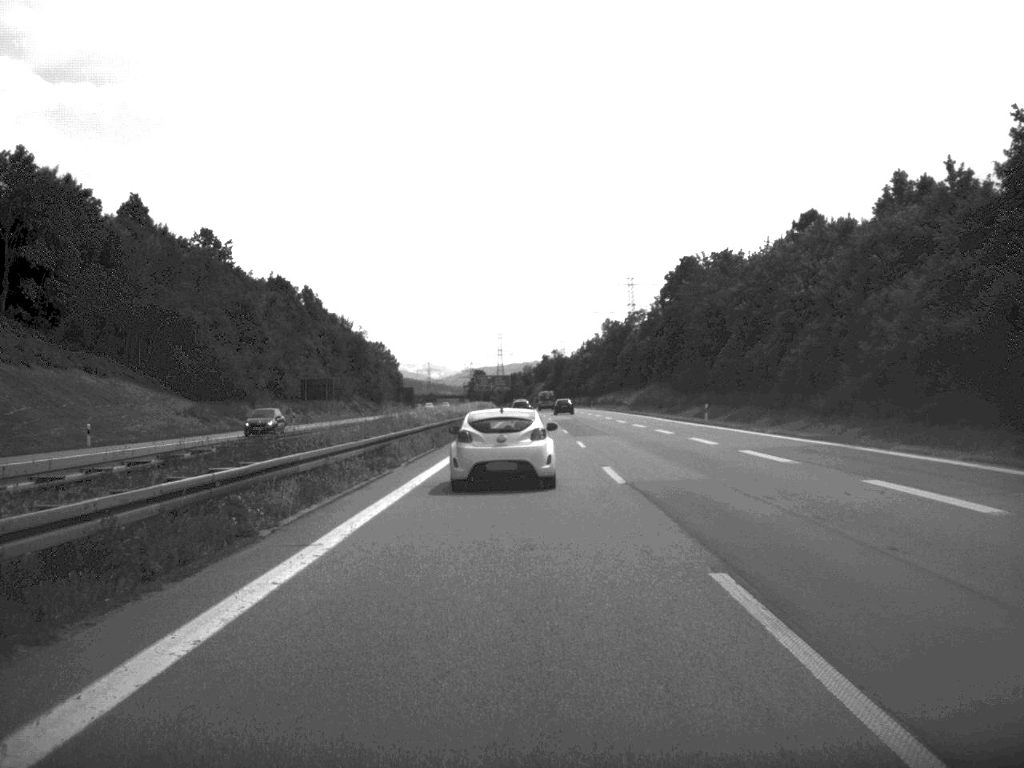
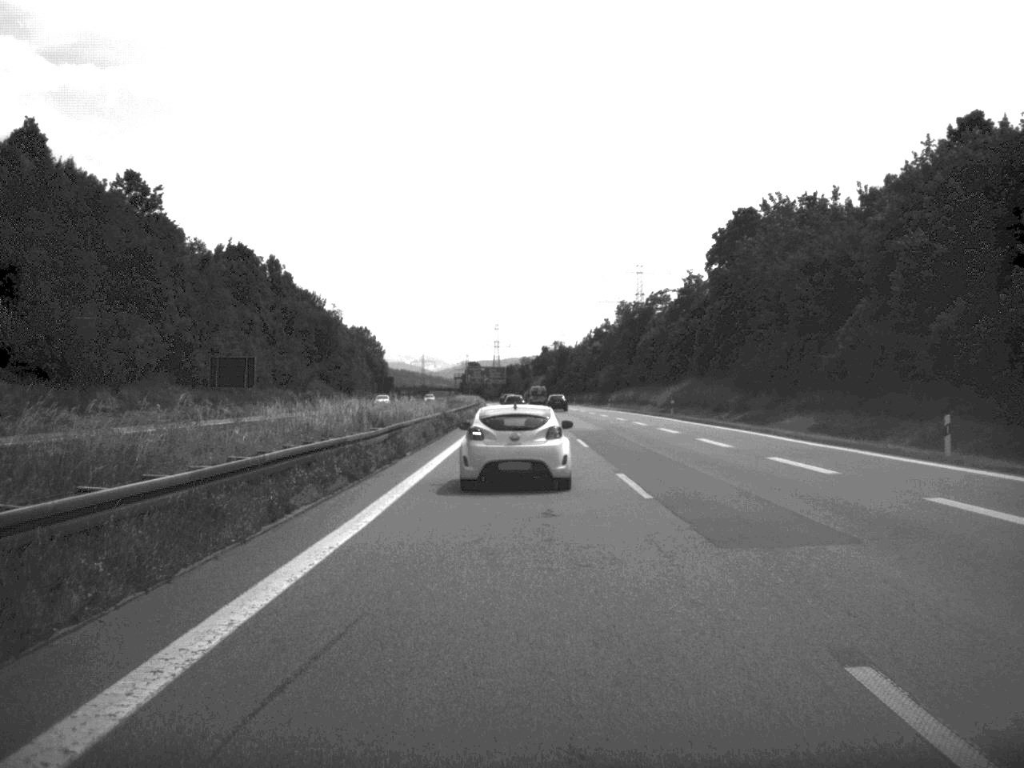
(0.0, +38.6) m; 0°
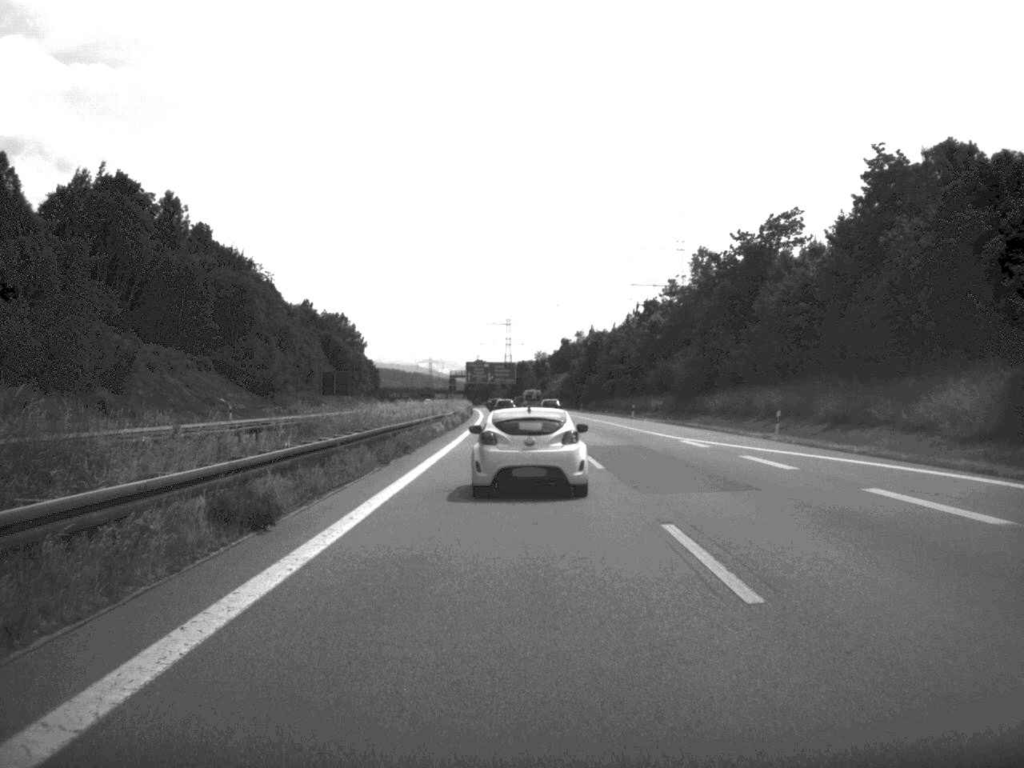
(-0.2, +80.1) m; -1°
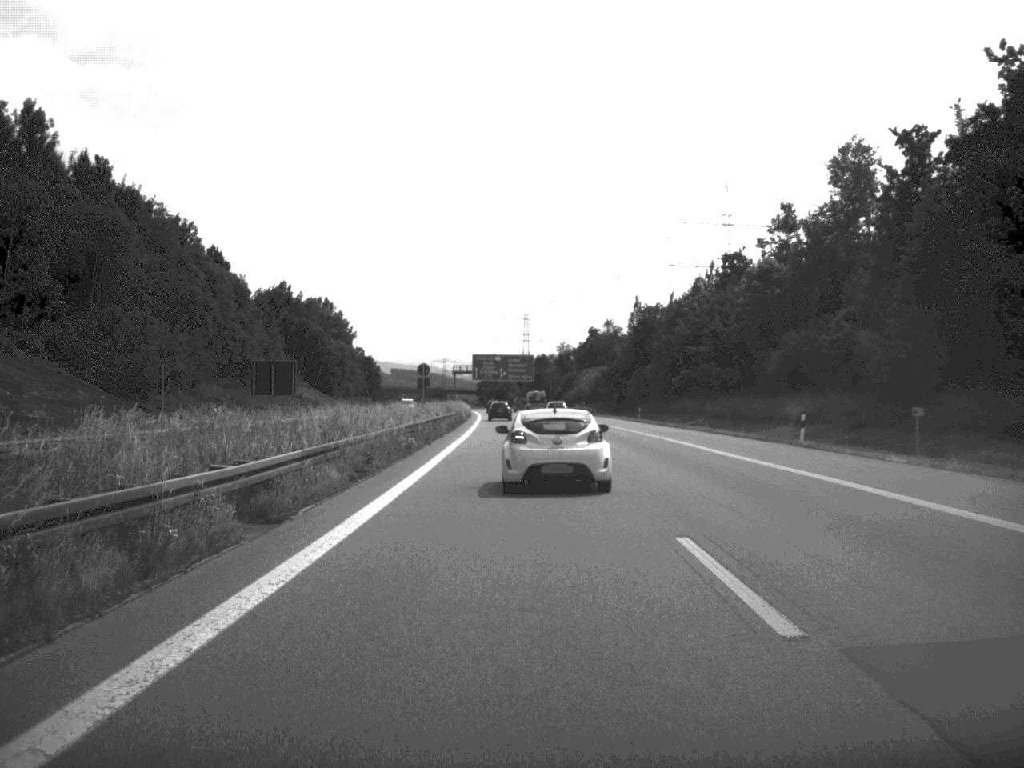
(-0.4, +54.6) m; -1°
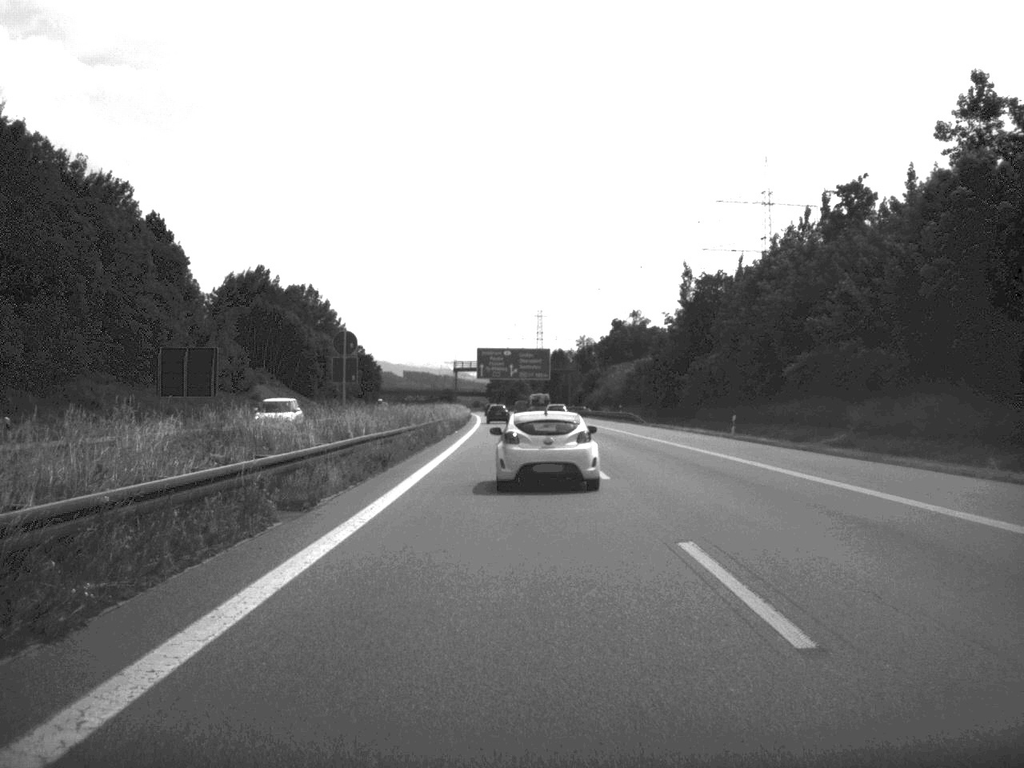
(-0.2, +36.3) m; -1°
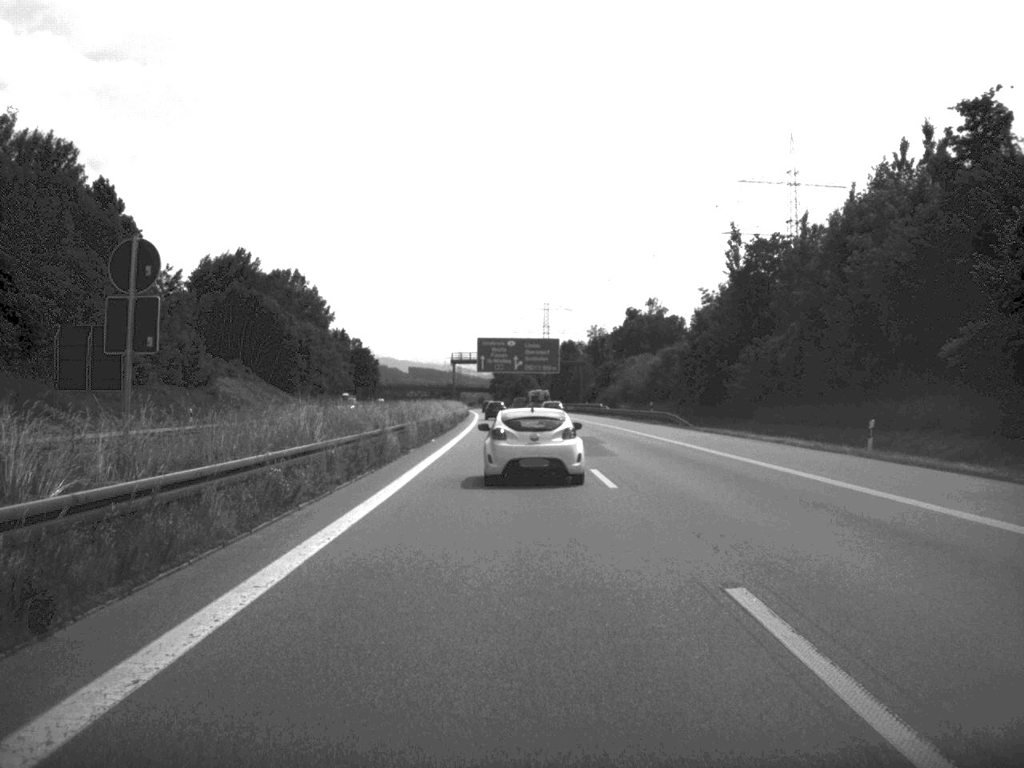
(0.0, +21.0) m; 0°
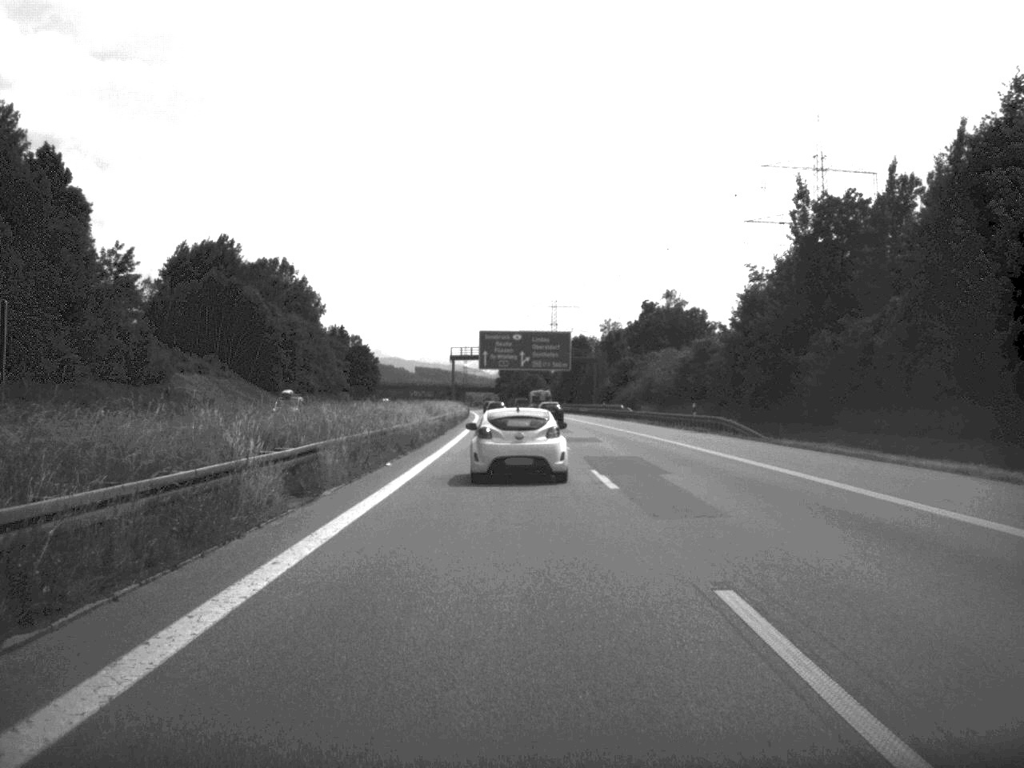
(0.0, +17.6) m; 0°
